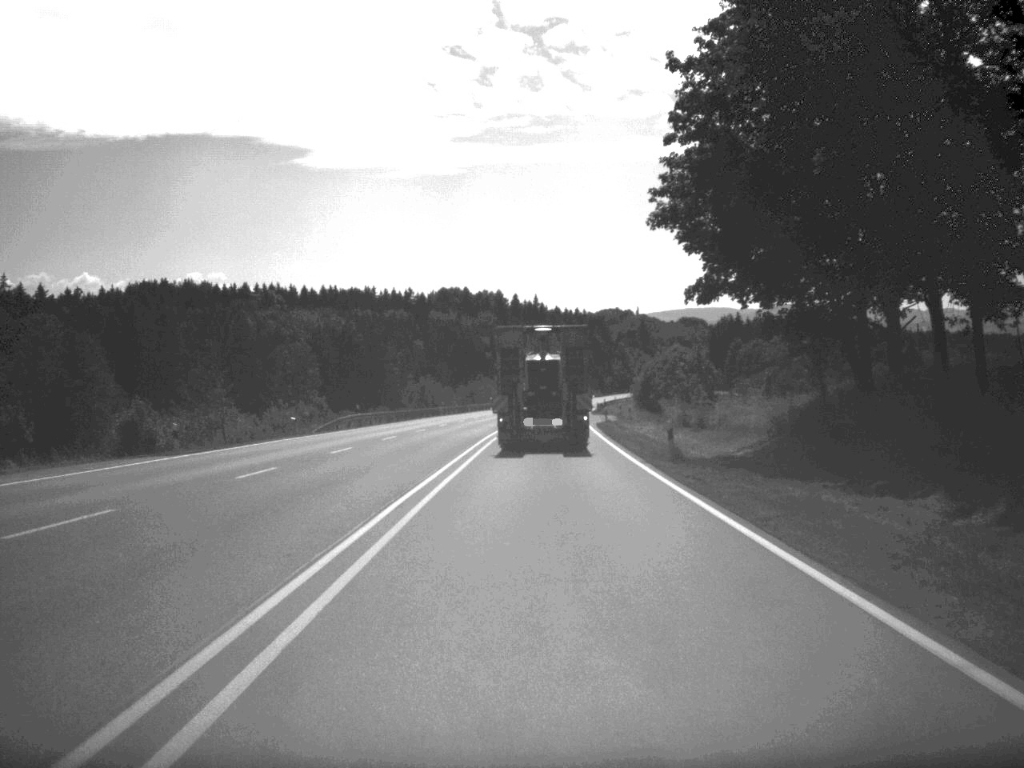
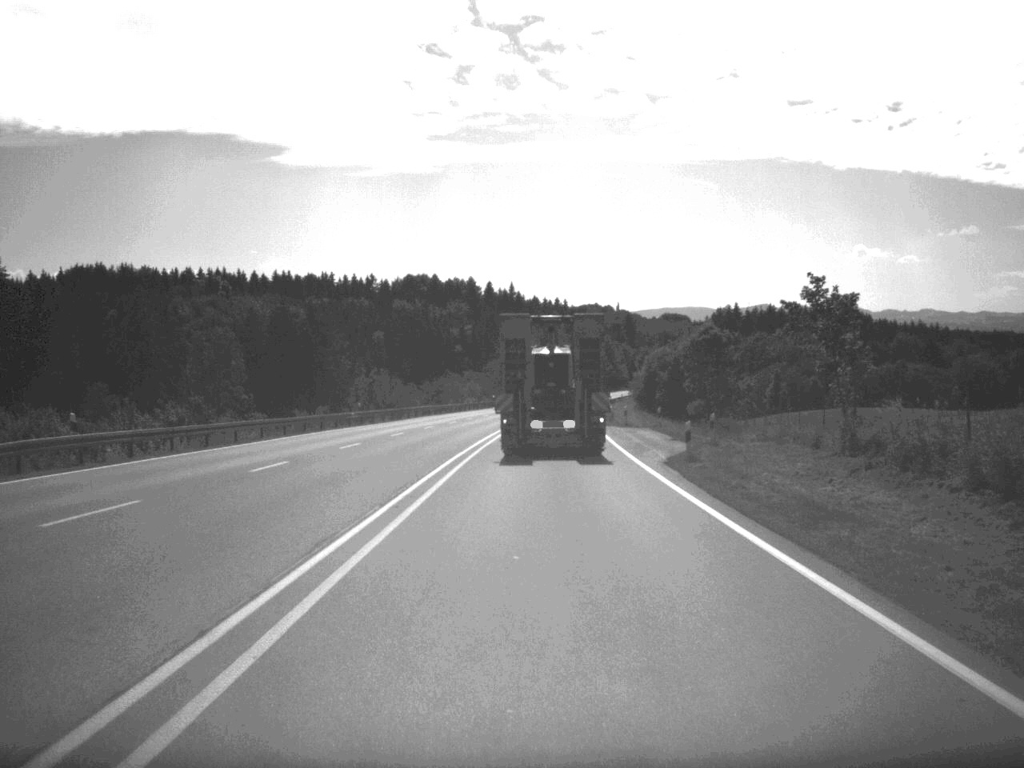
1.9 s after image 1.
(+0.4, +45.5) m; +1°
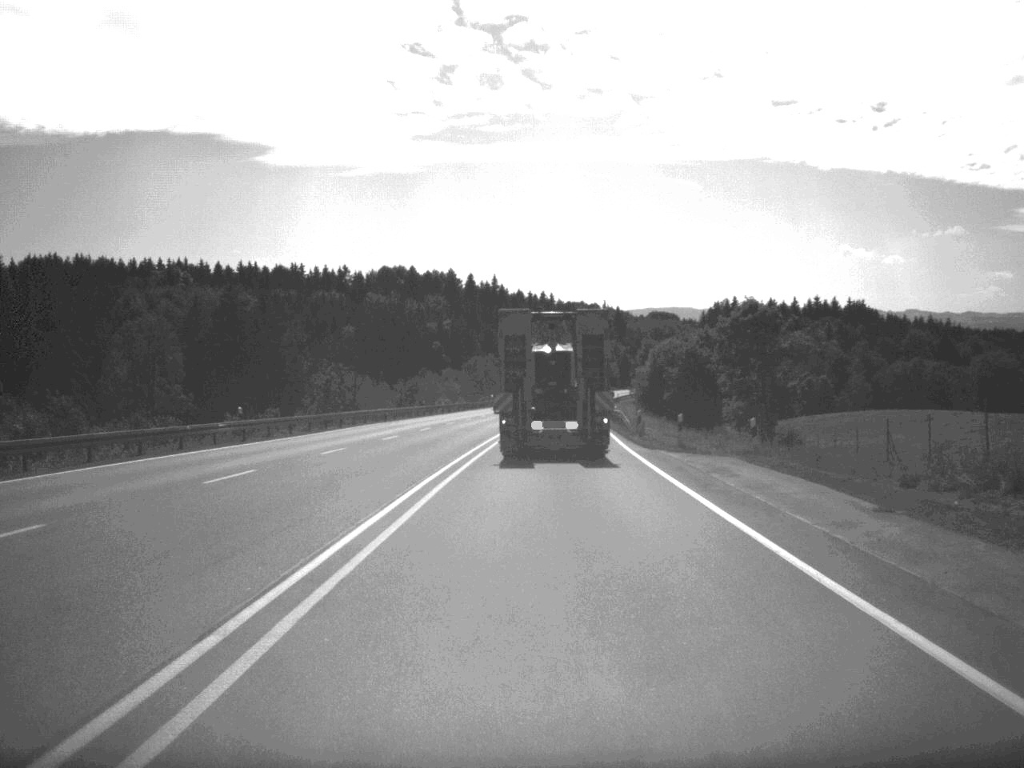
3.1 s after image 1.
(+0.1, +27.6) m; +1°
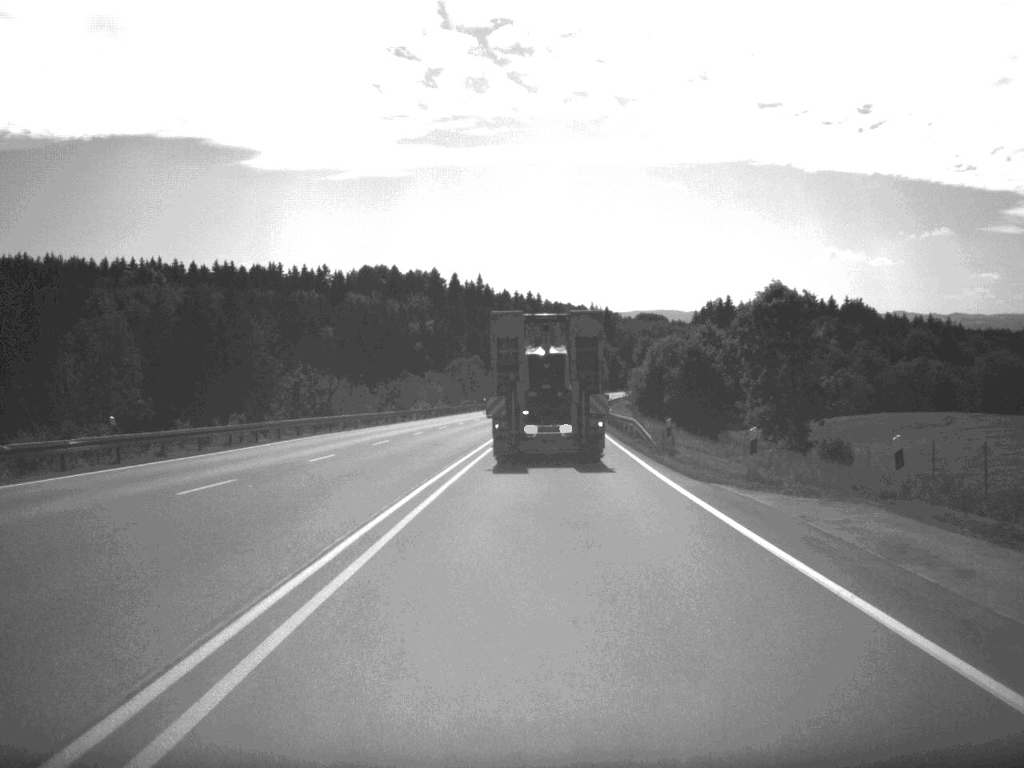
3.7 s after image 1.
(+0.1, +13.3) m; +1°
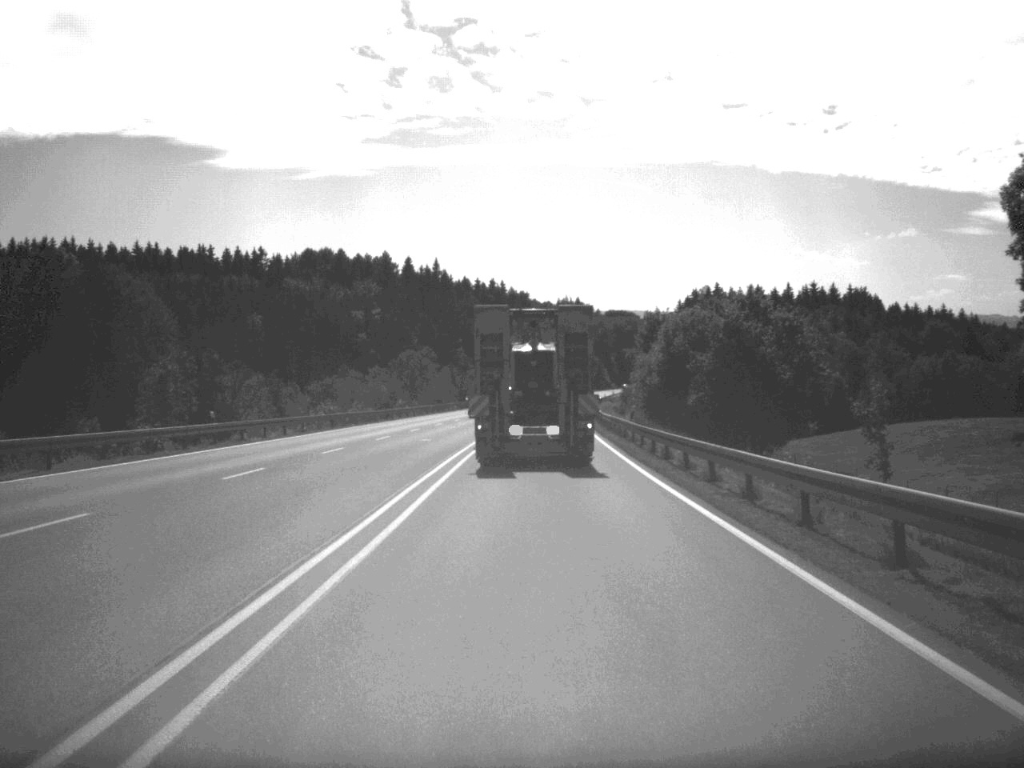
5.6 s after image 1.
(+0.5, +43.3) m; +1°
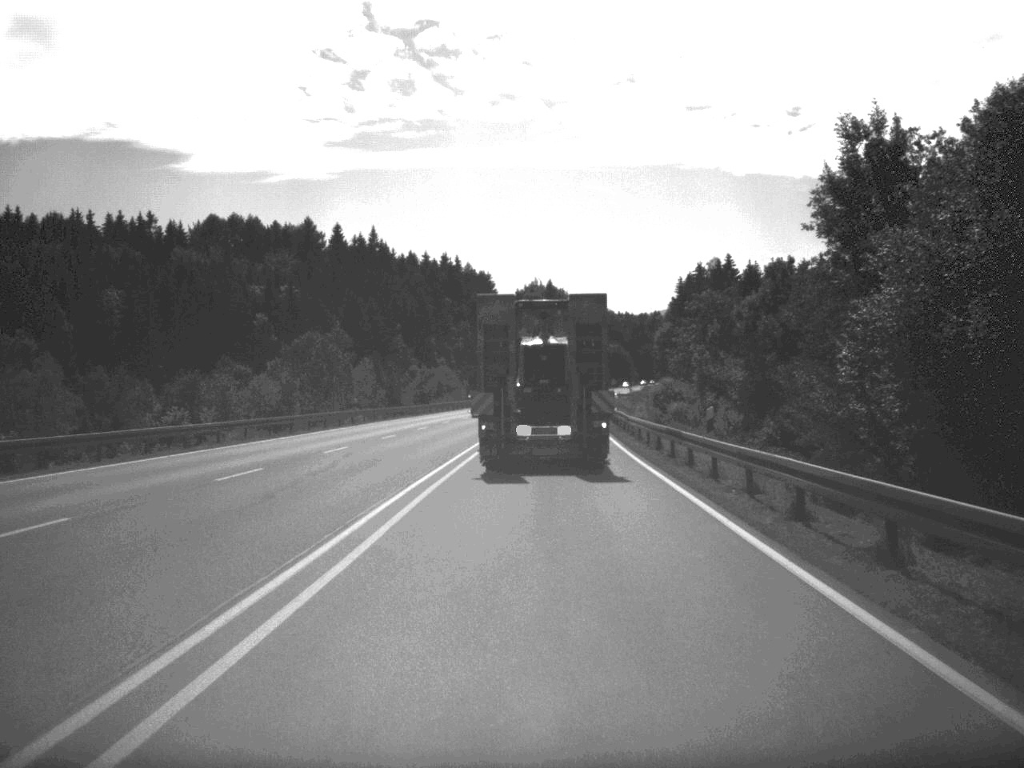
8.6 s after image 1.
(+0.9, +71.1) m; +1°
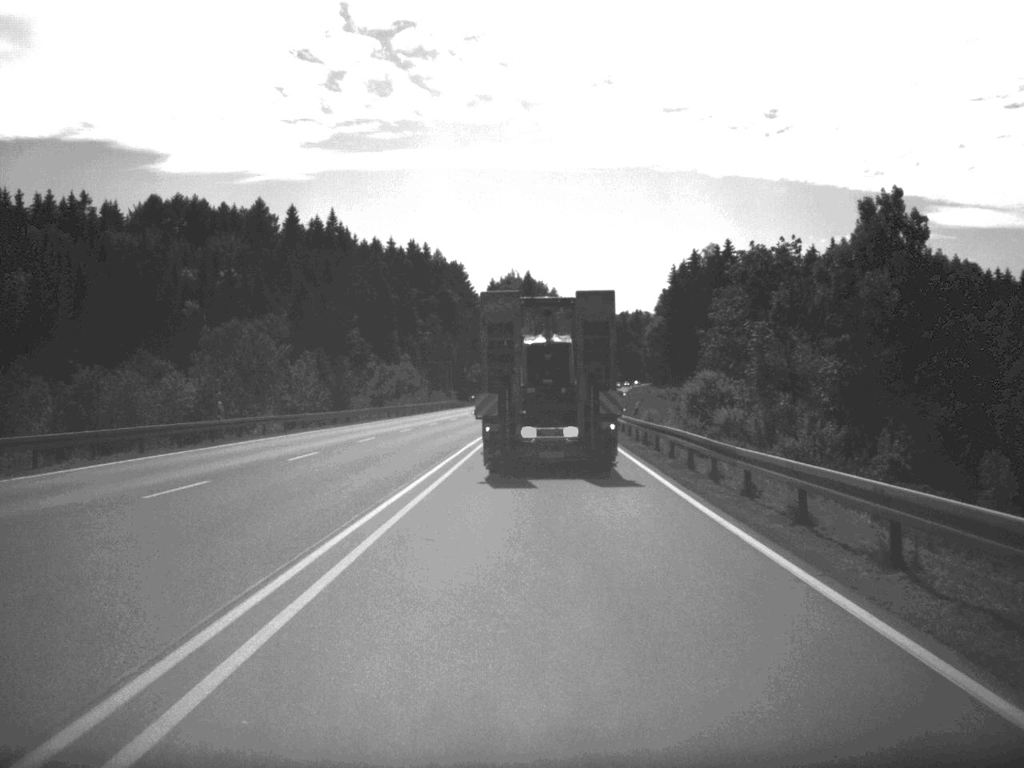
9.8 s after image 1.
(+0.2, +27.7) m; +1°
